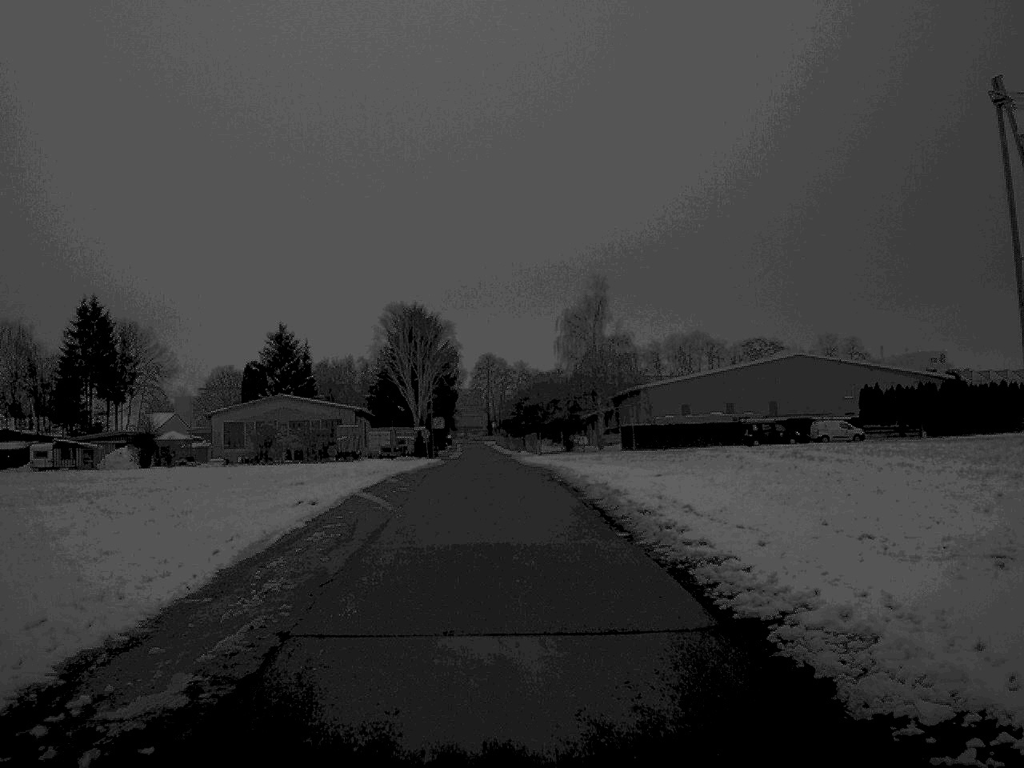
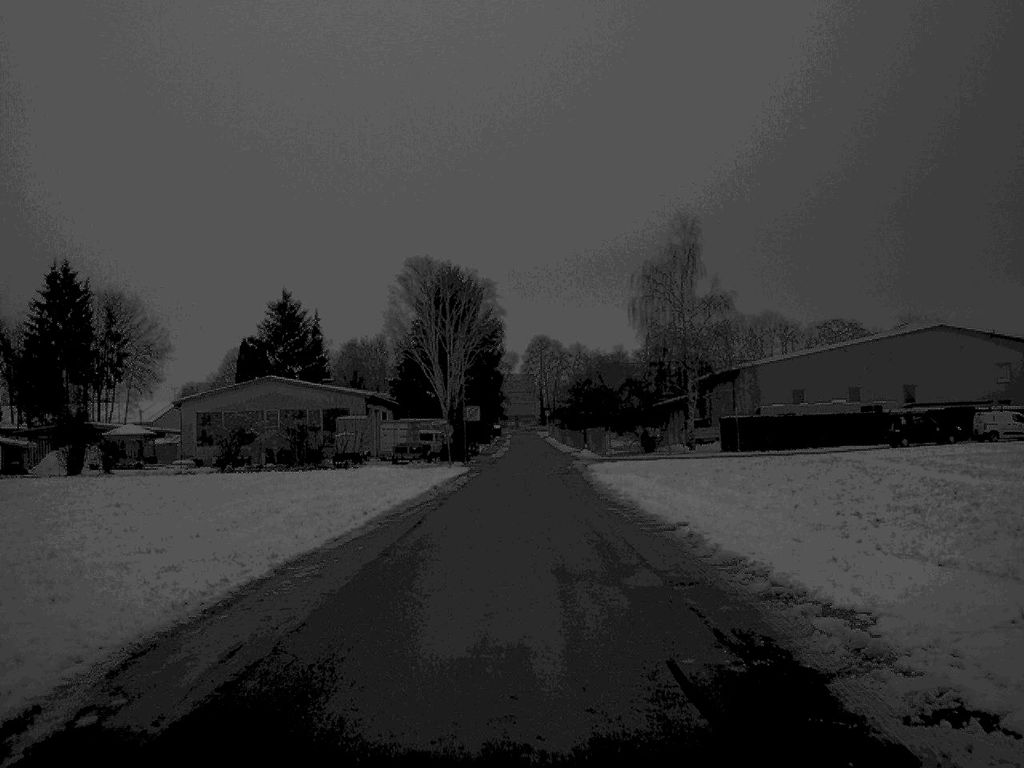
(-0.6, +27.0) m; -2°
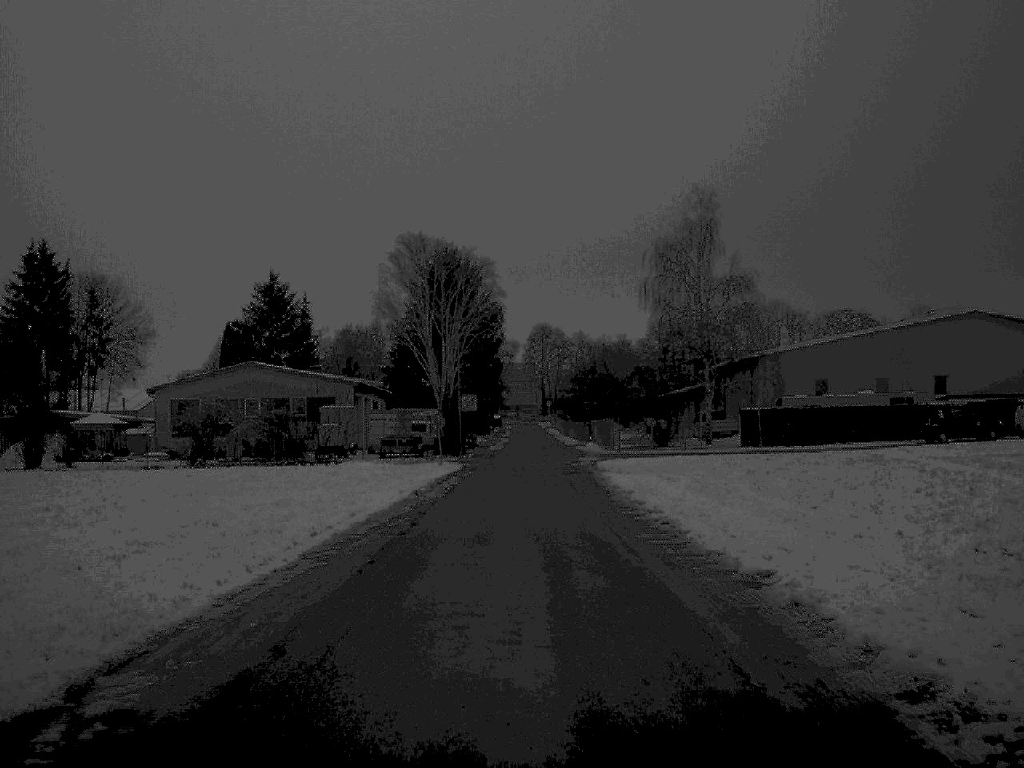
(0.0, +6.7) m; 0°
